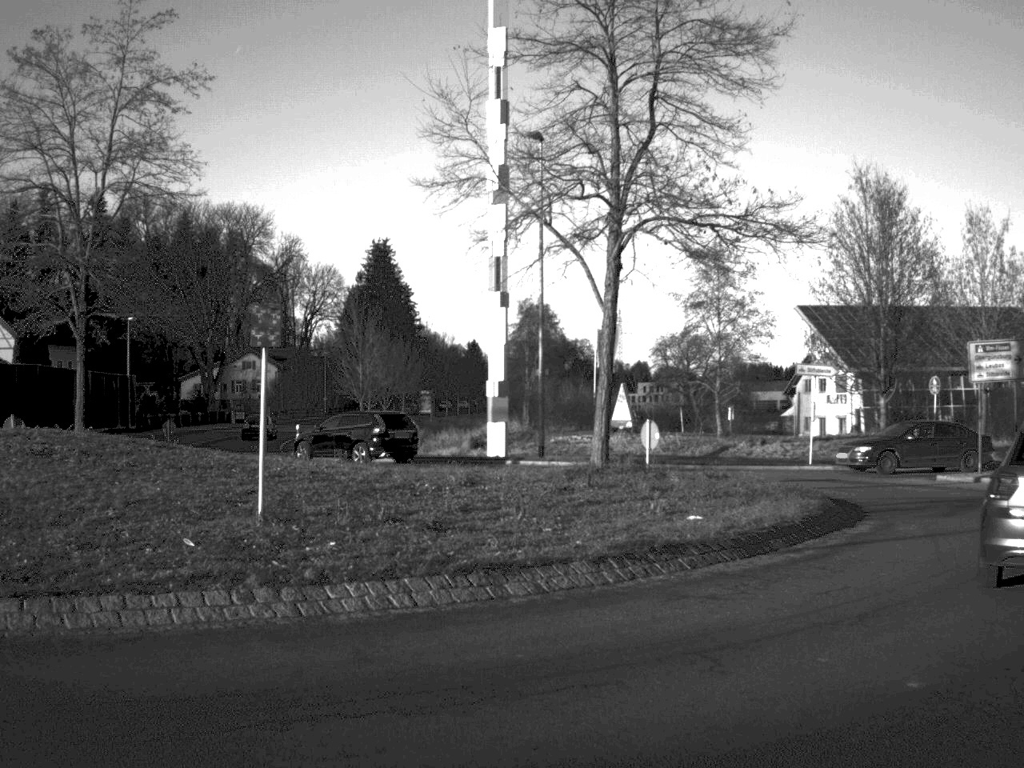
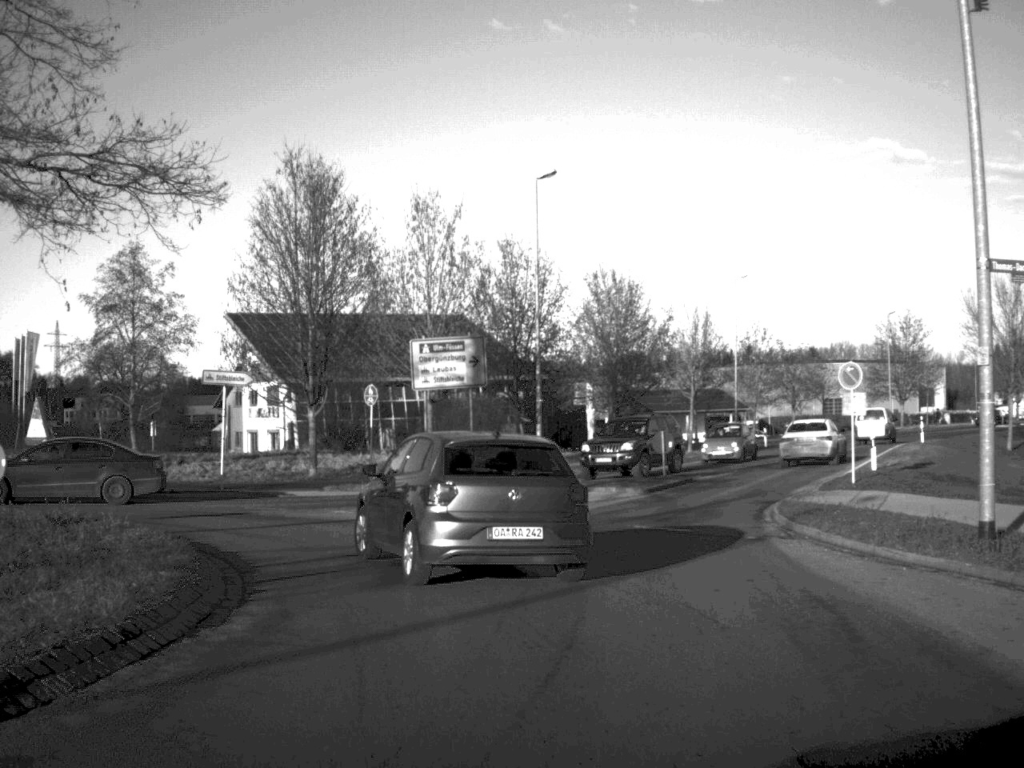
(+1.4, +6.1) m; +25°
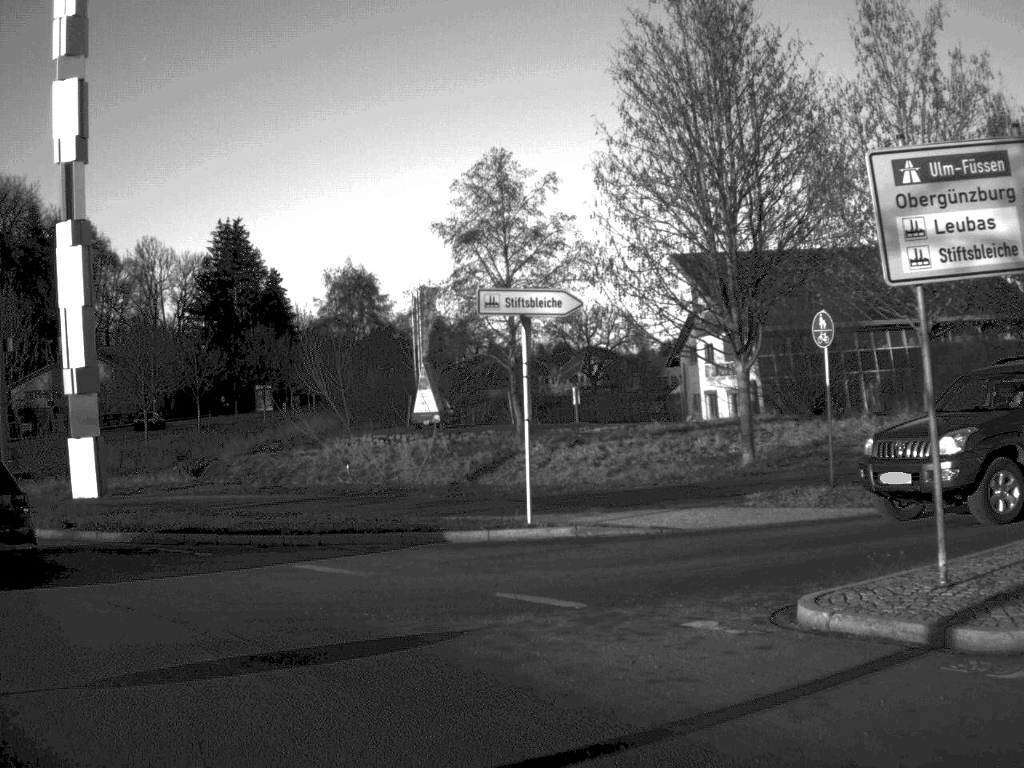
(-1.1, +15.8) m; -24°
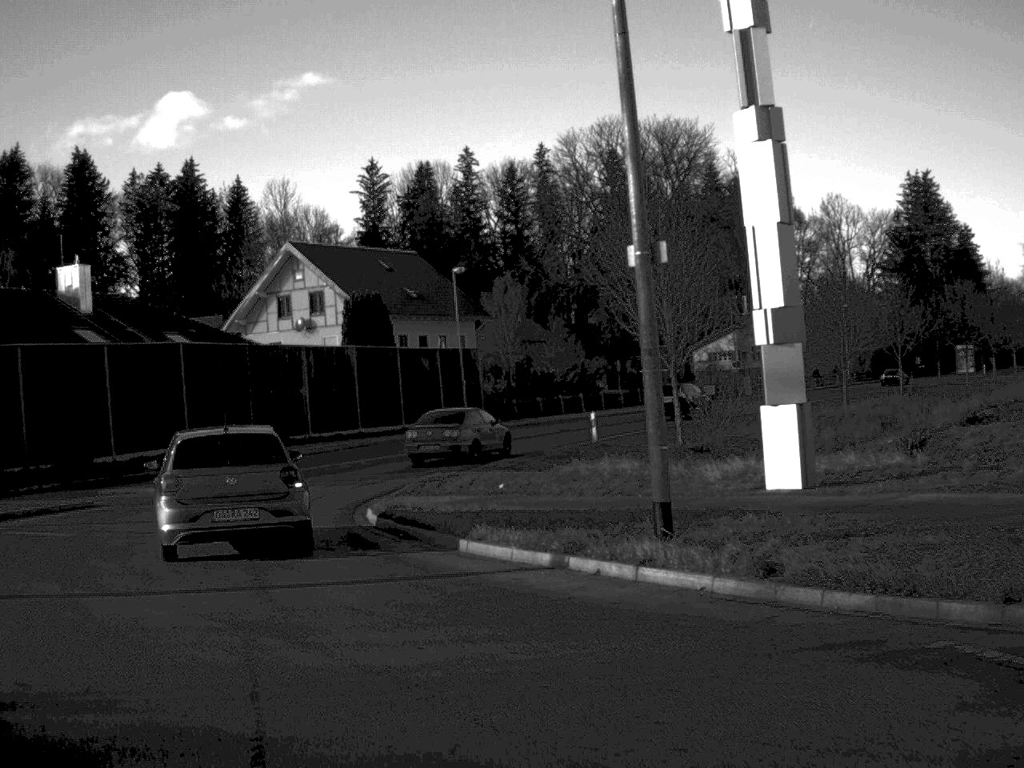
(-2.3, +8.1) m; -31°
